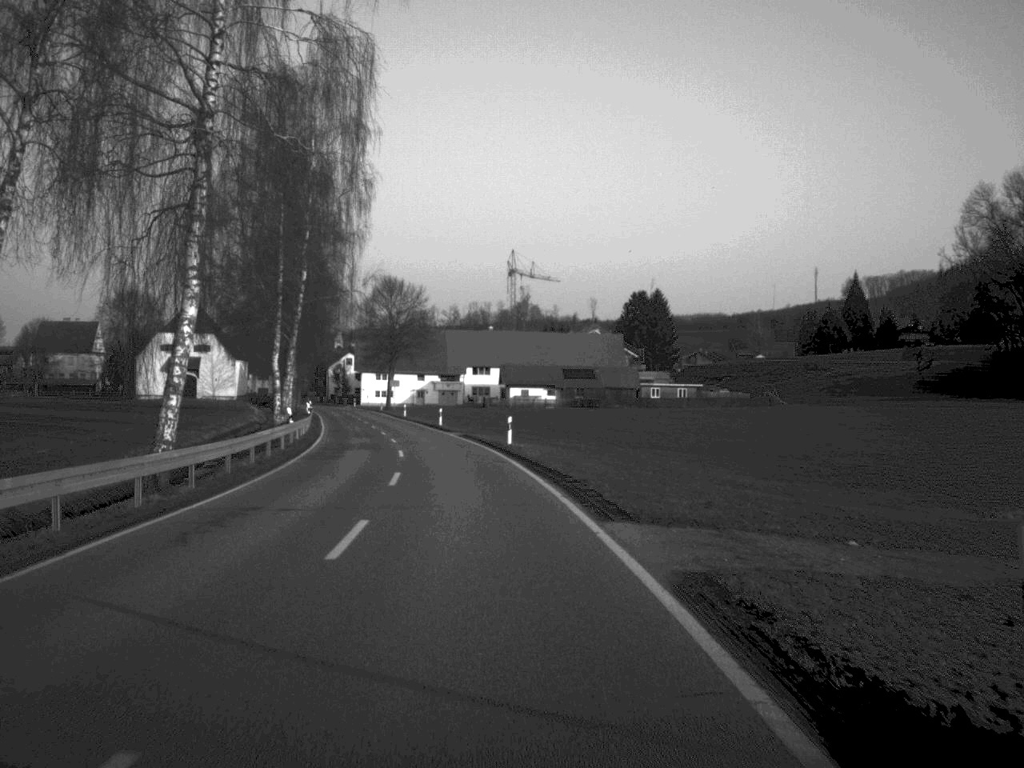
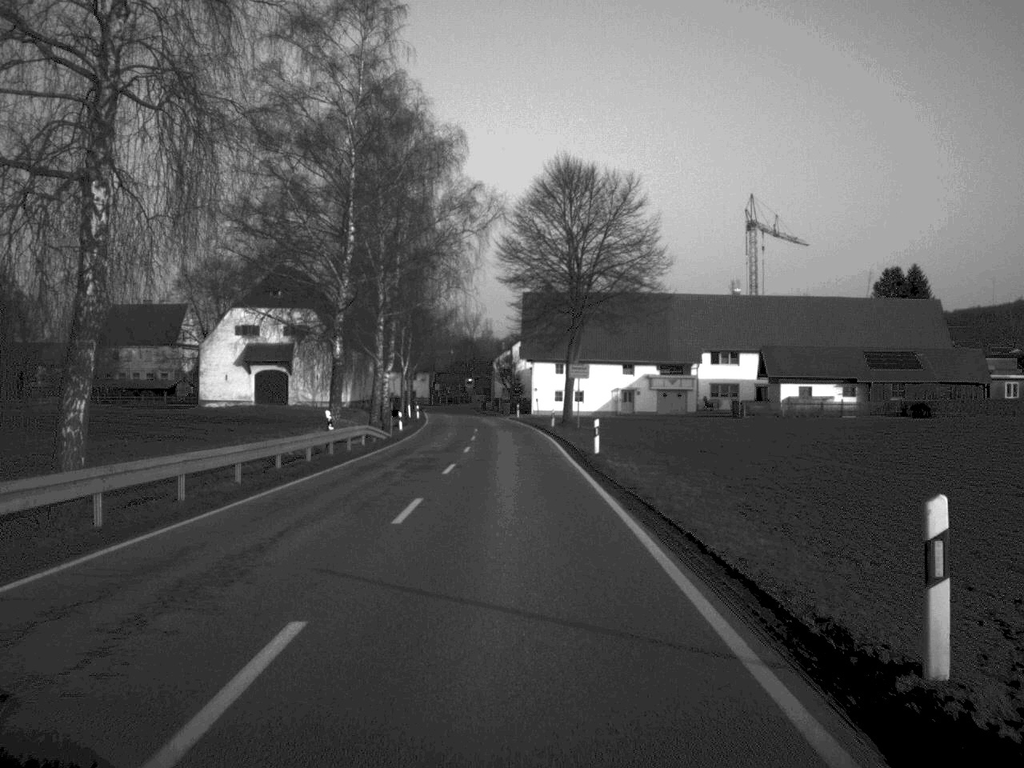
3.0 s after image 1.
(-5.6, +63.9) m; -9°
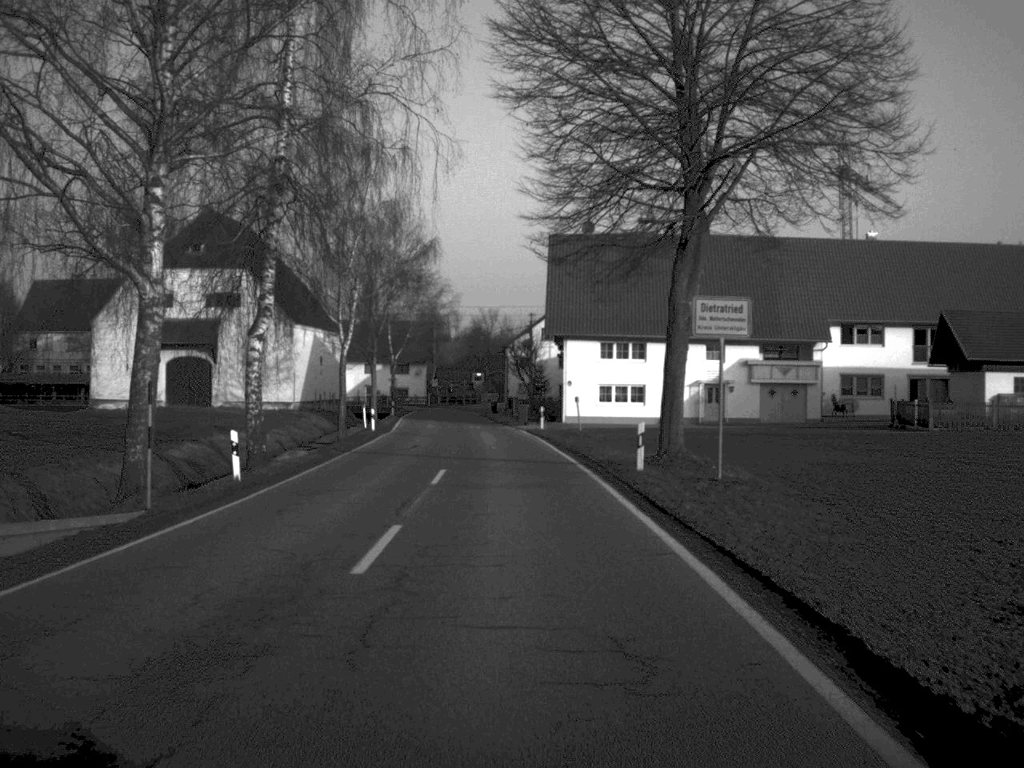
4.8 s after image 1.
(-0.3, +38.3) m; -1°
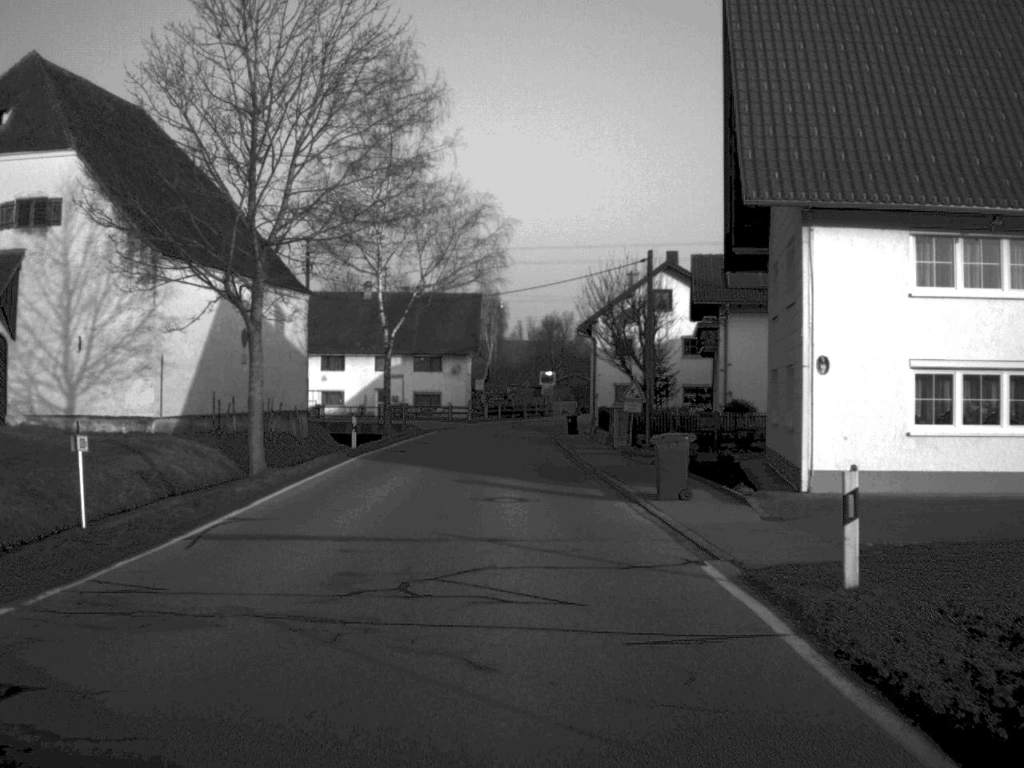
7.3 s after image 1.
(-1.2, +45.7) m; -3°
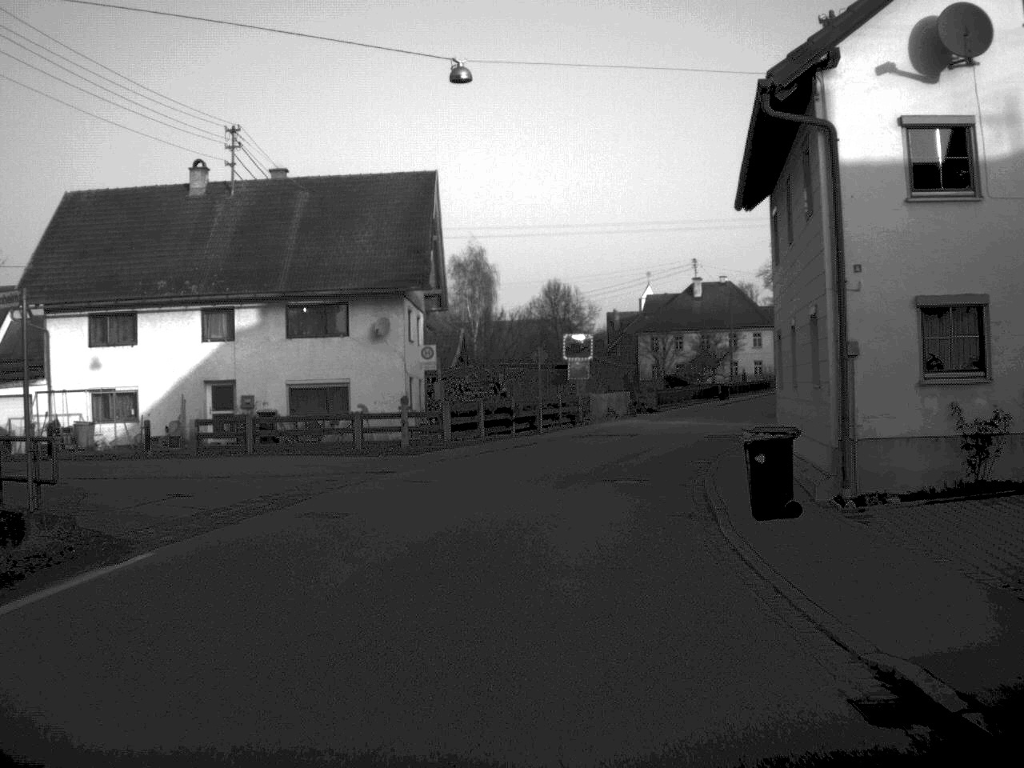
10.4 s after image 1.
(-0.6, +49.3) m; 0°
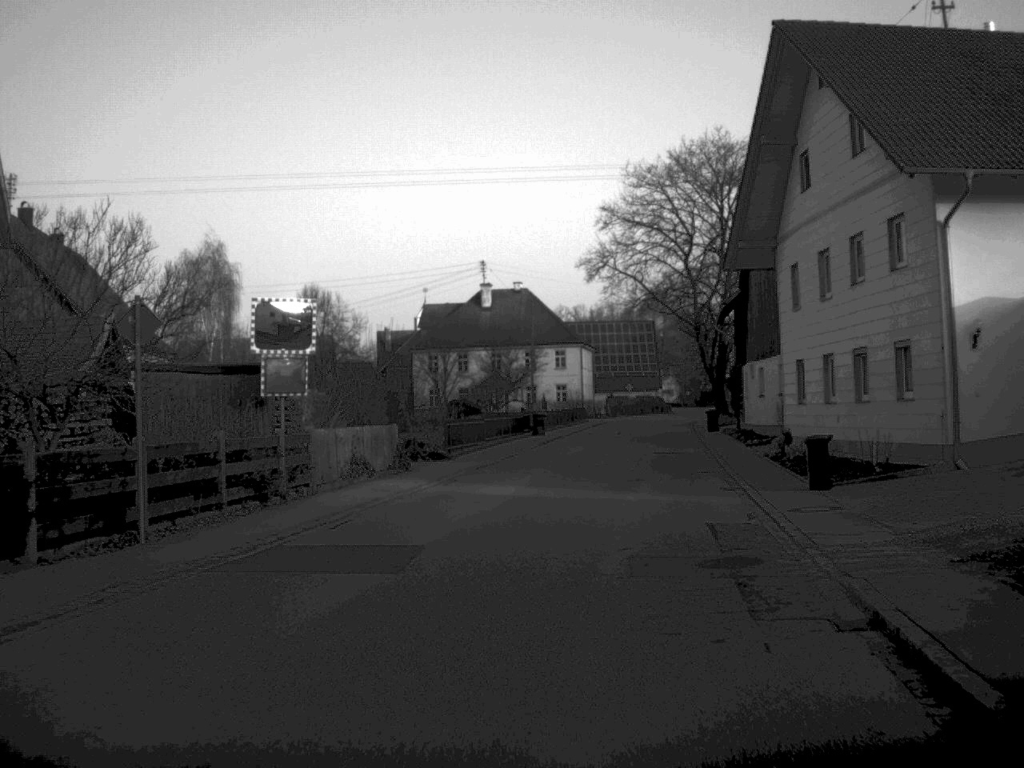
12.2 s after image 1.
(+2.1, +26.5) m; +10°
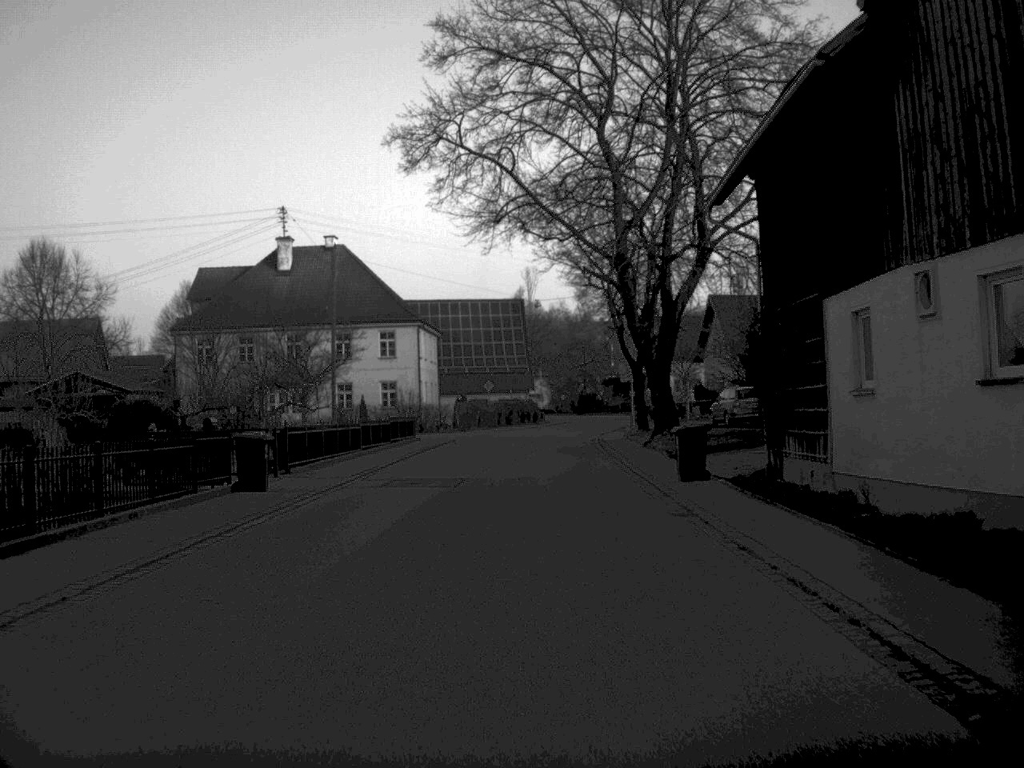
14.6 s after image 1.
(+2.8, +36.0) m; +6°
